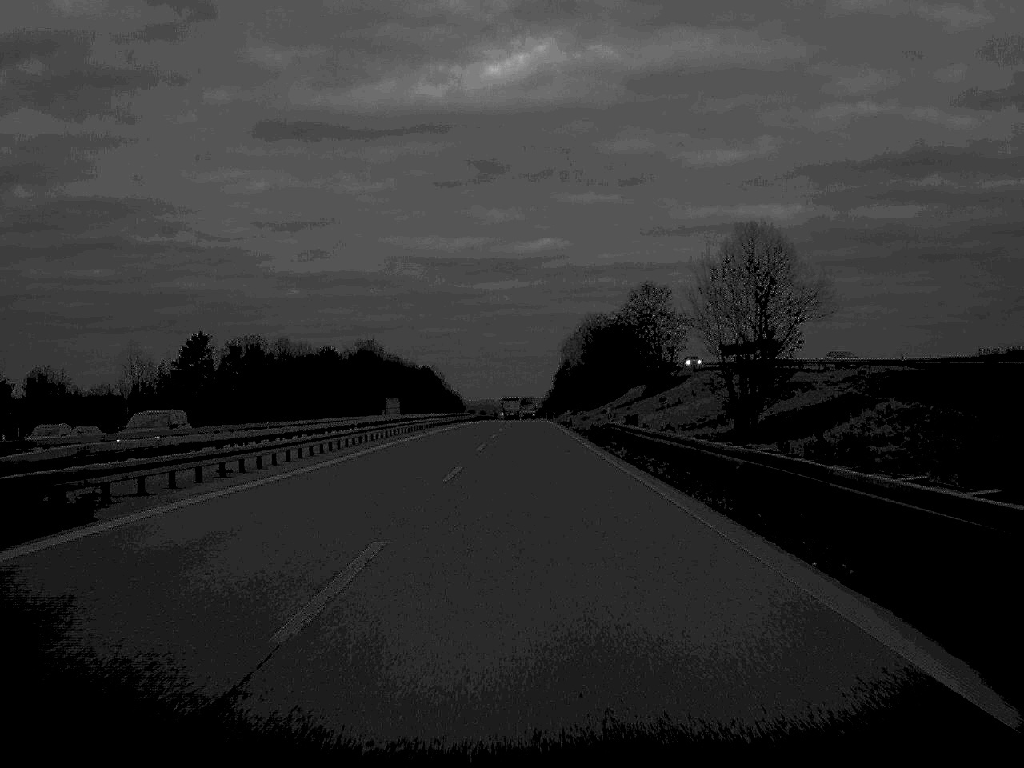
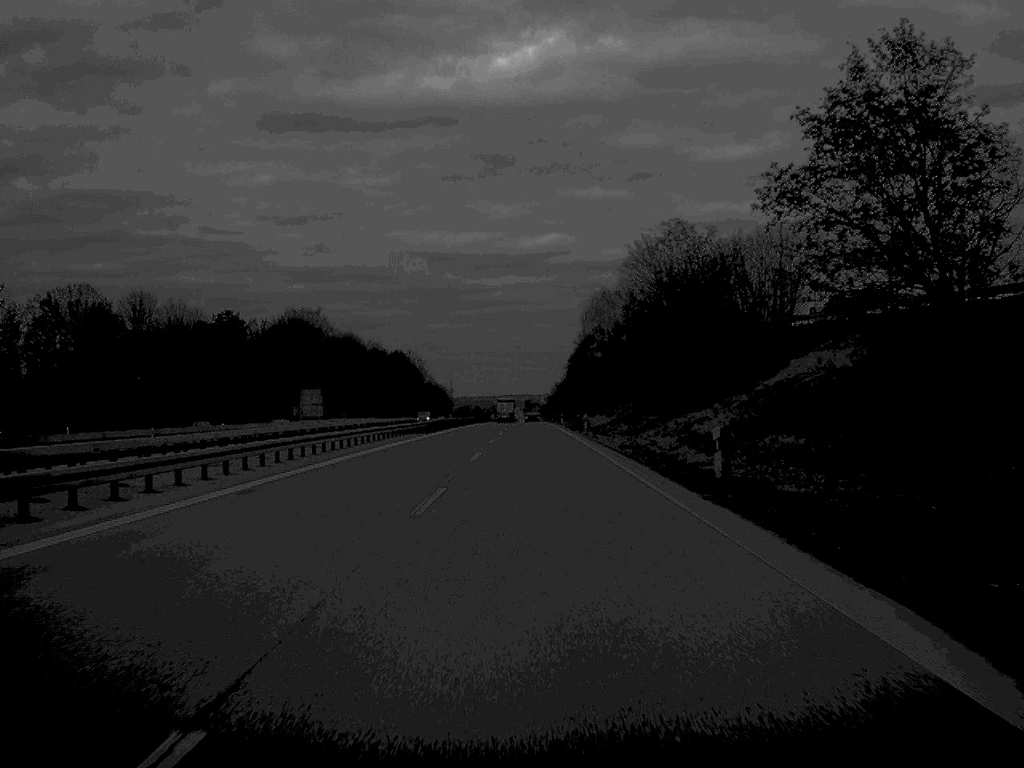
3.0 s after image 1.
(-0.1, +79.5) m; 0°
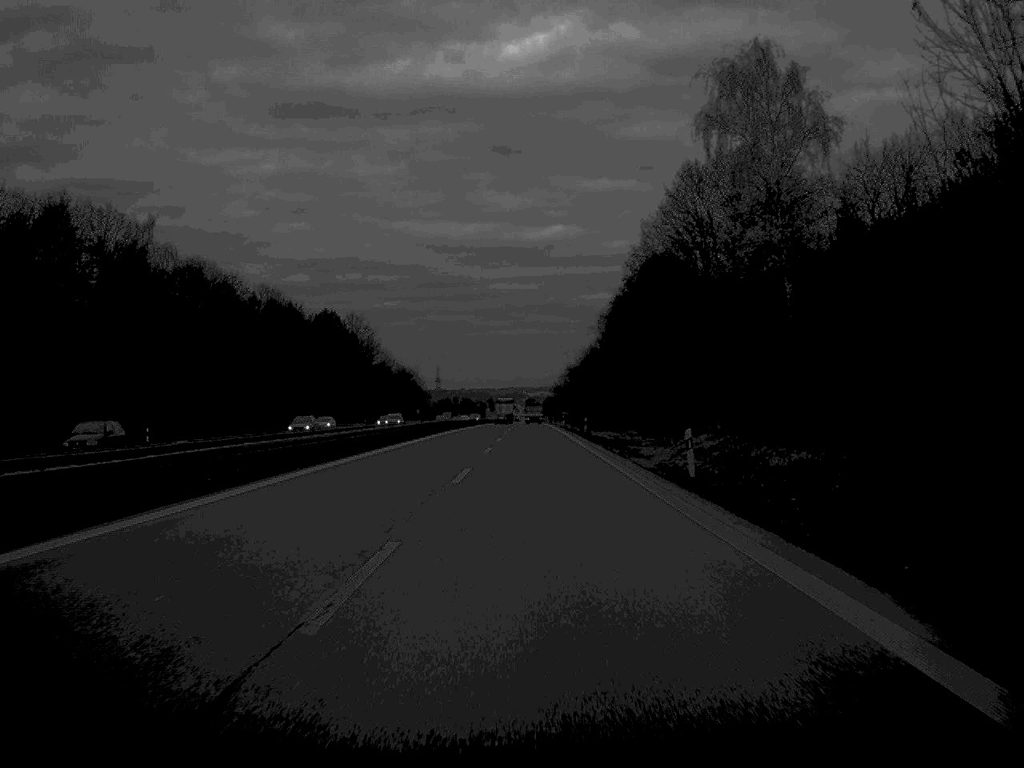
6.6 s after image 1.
(0.0, +98.3) m; 0°
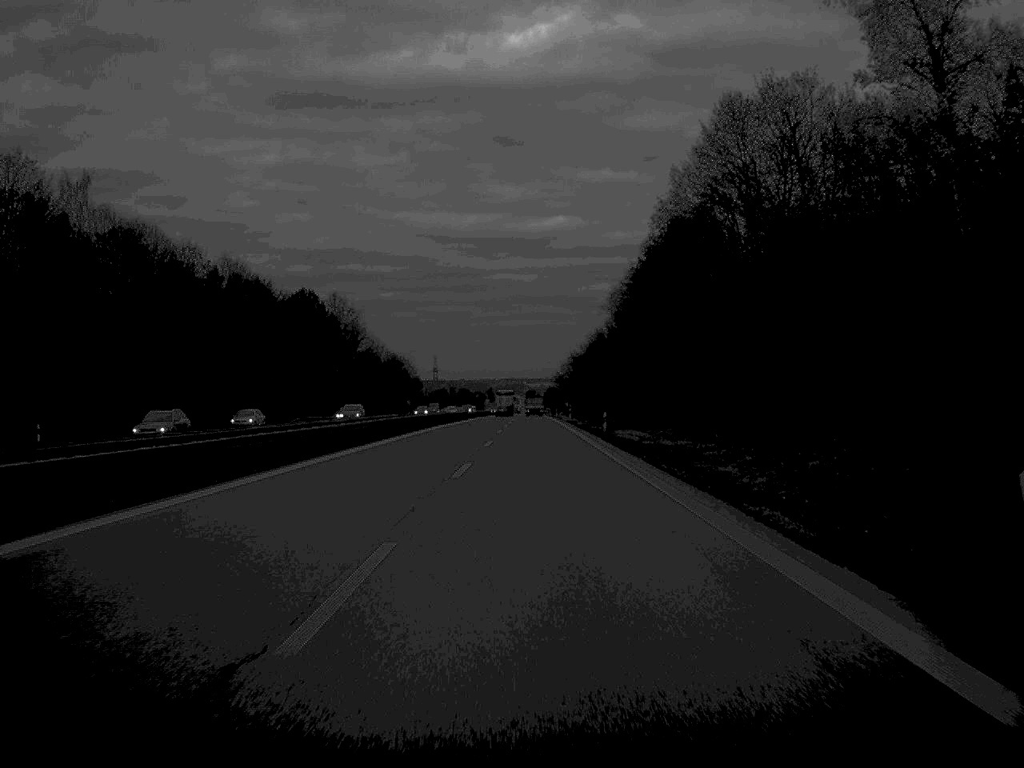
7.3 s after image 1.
(0.0, +18.7) m; 0°
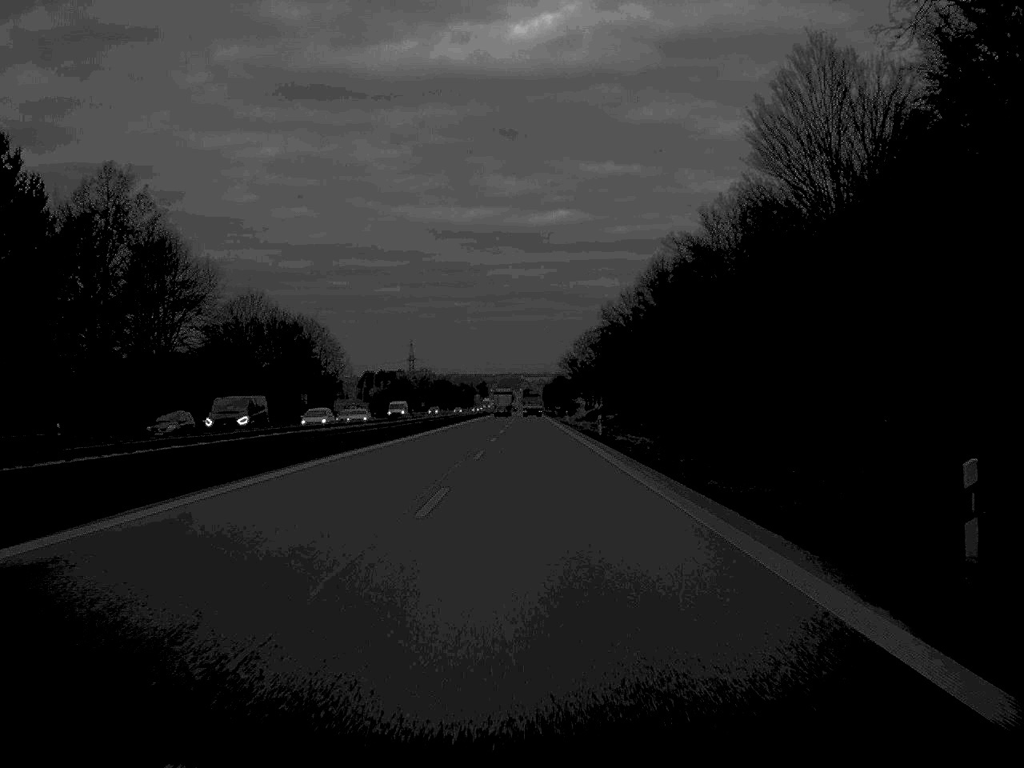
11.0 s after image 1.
(+0.2, +97.4) m; 0°
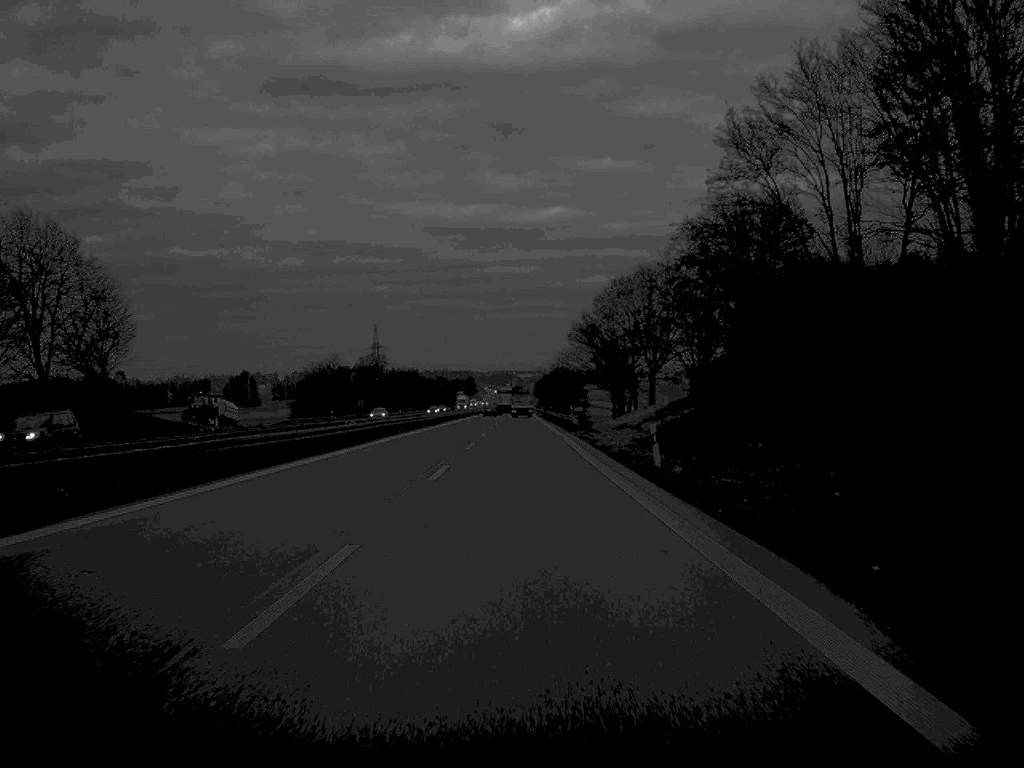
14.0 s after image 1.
(+0.4, +80.5) m; 0°
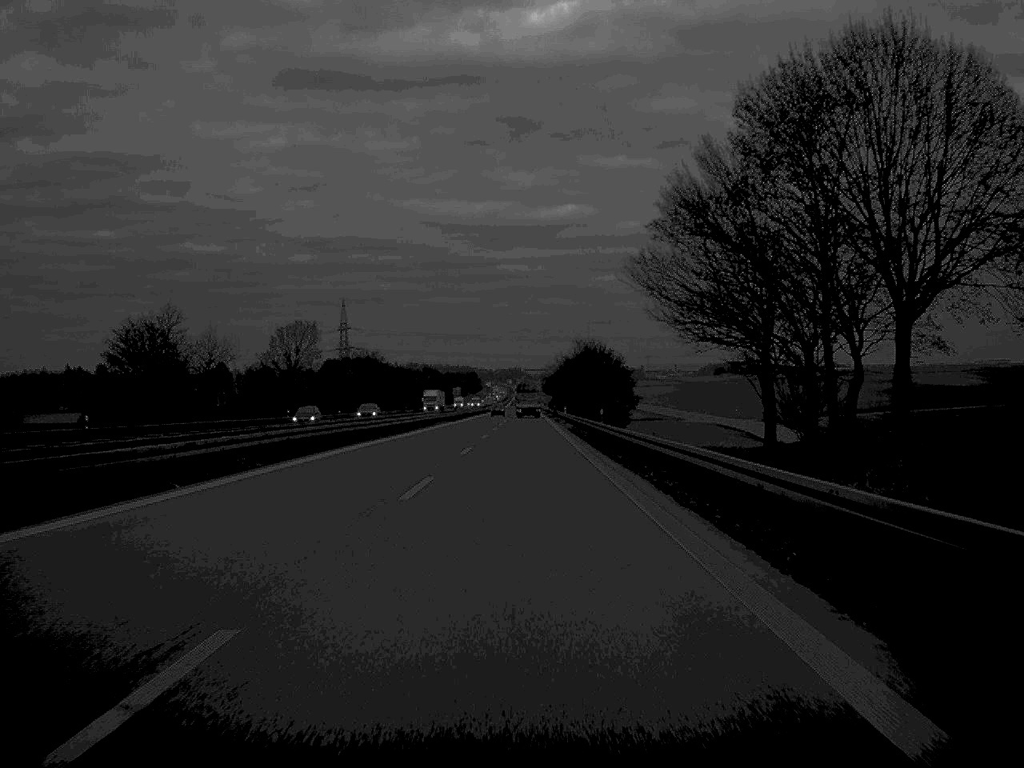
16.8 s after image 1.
(-0.2, +76.8) m; 0°
